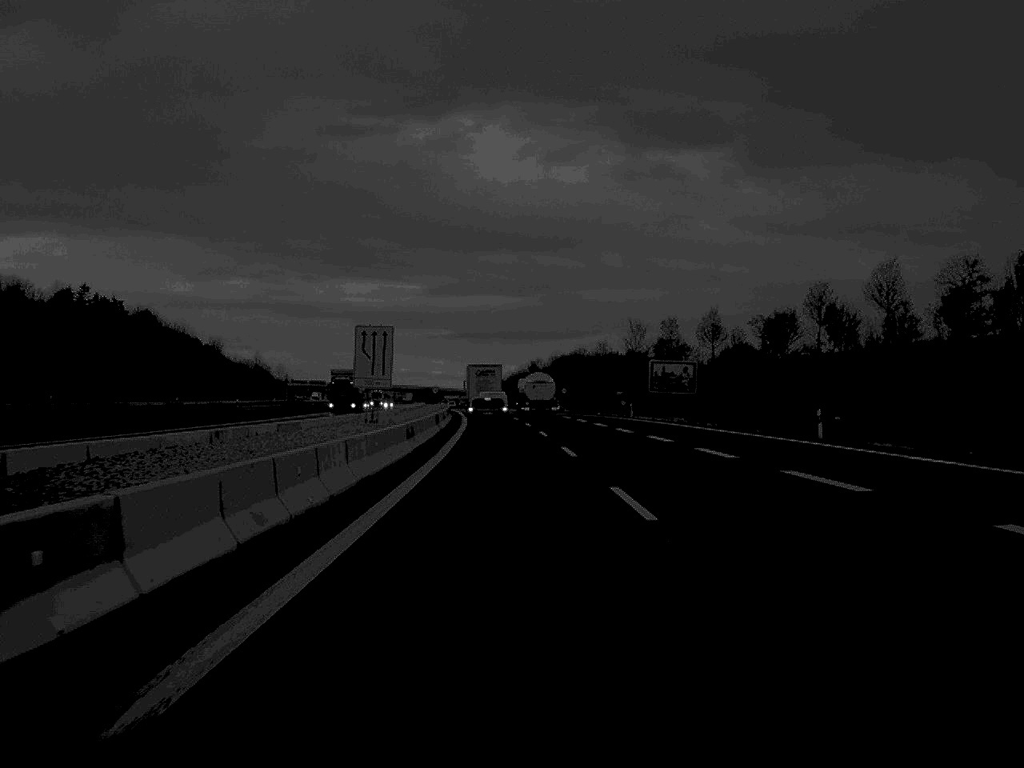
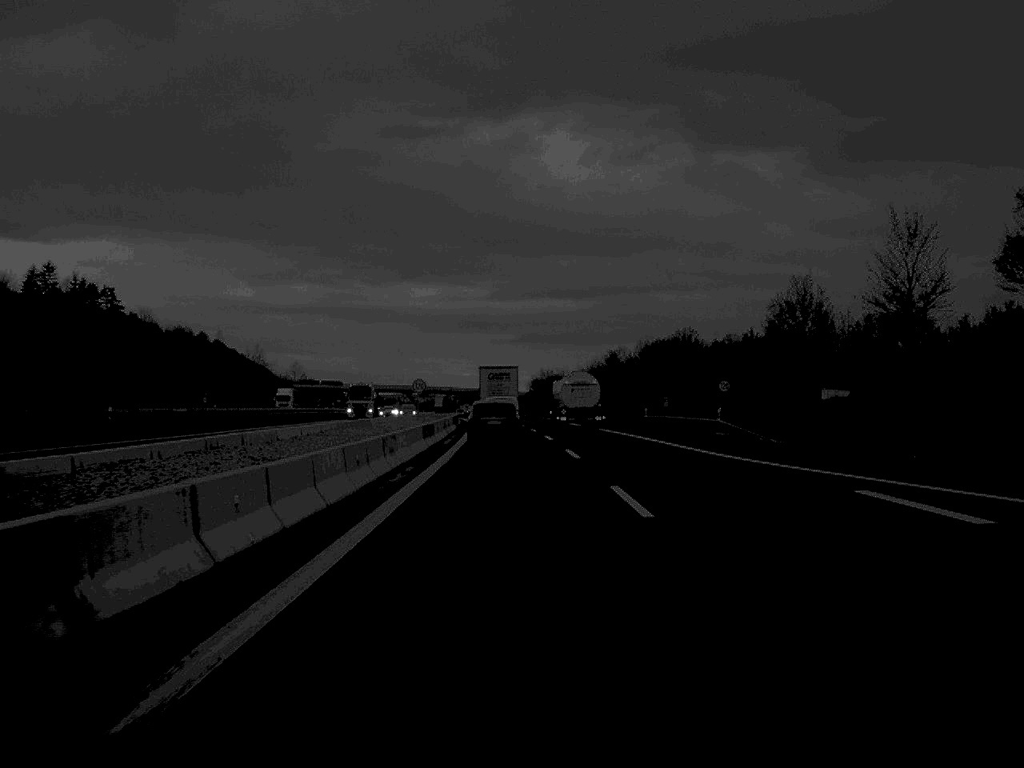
(-2.2, +88.2) m; -3°
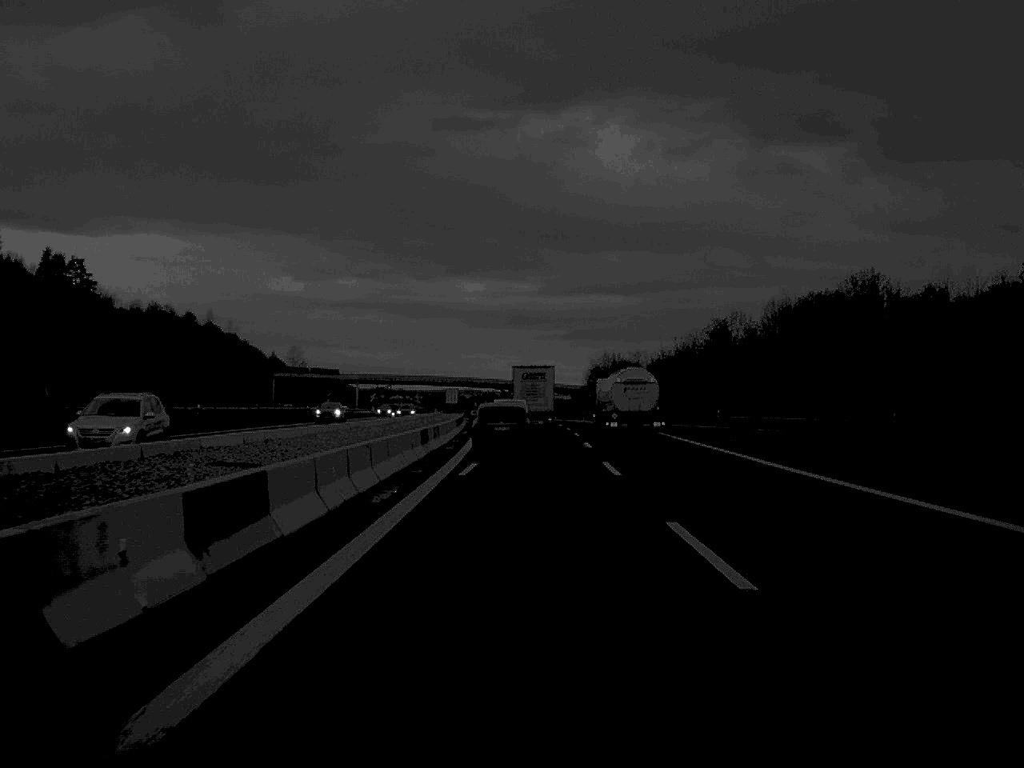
(-1.5, +77.9) m; -2°
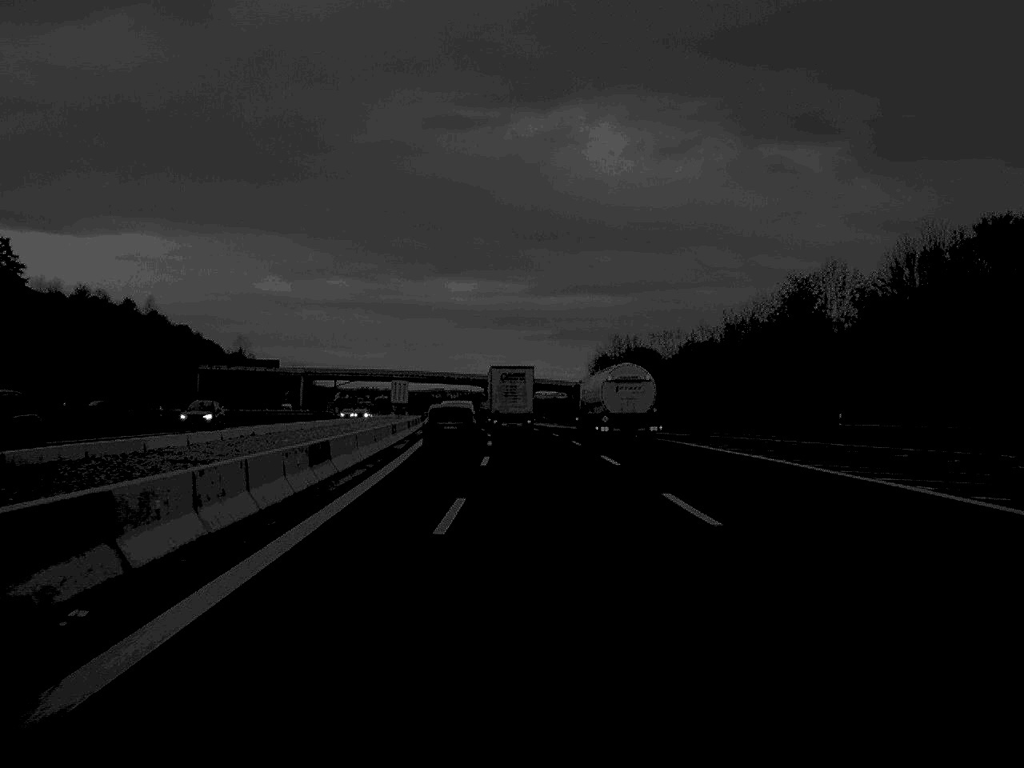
(+0.2, +48.5) m; +1°
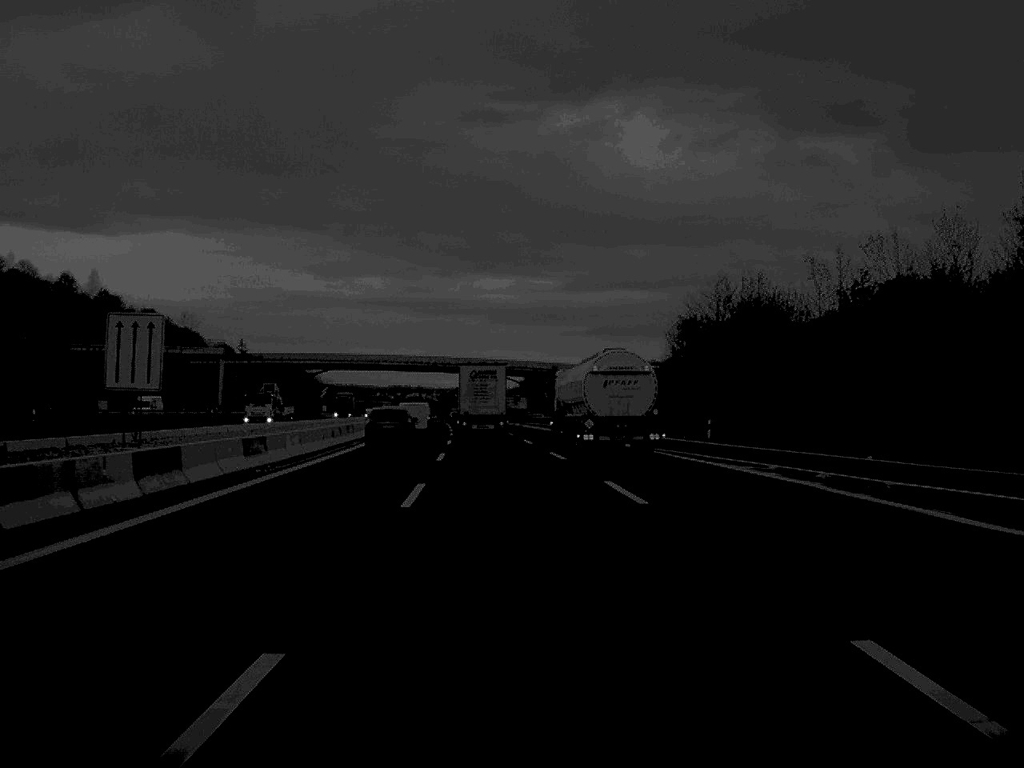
(-0.4, +67.5) m; -2°
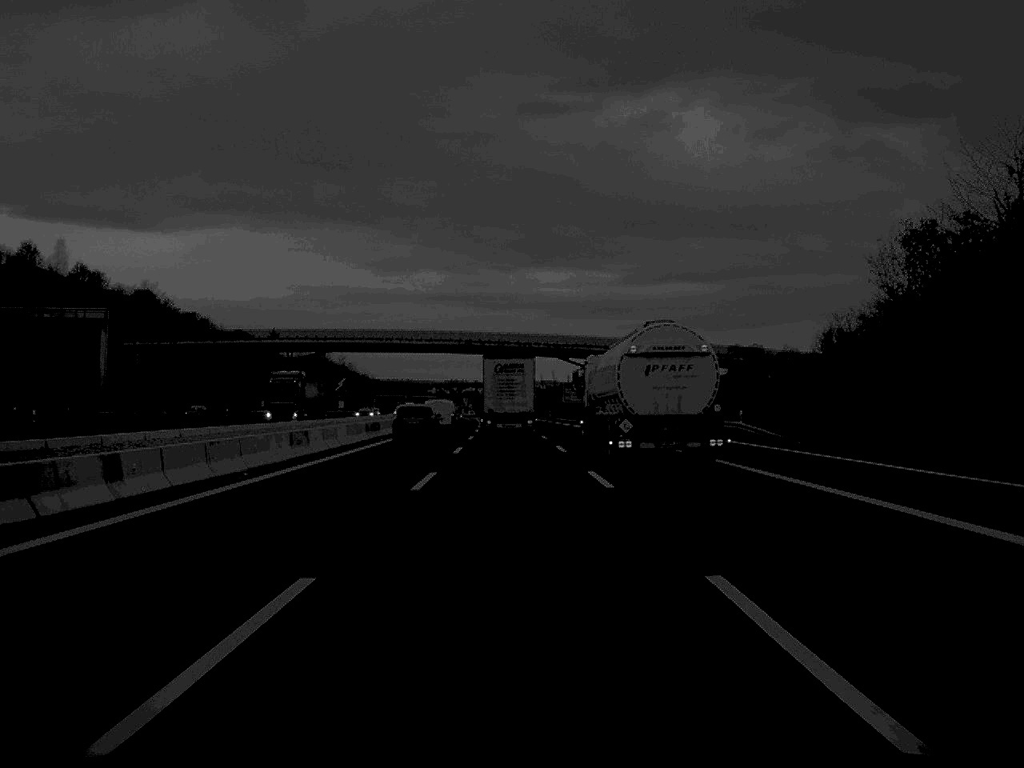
(-1.2, +50.5) m; -3°
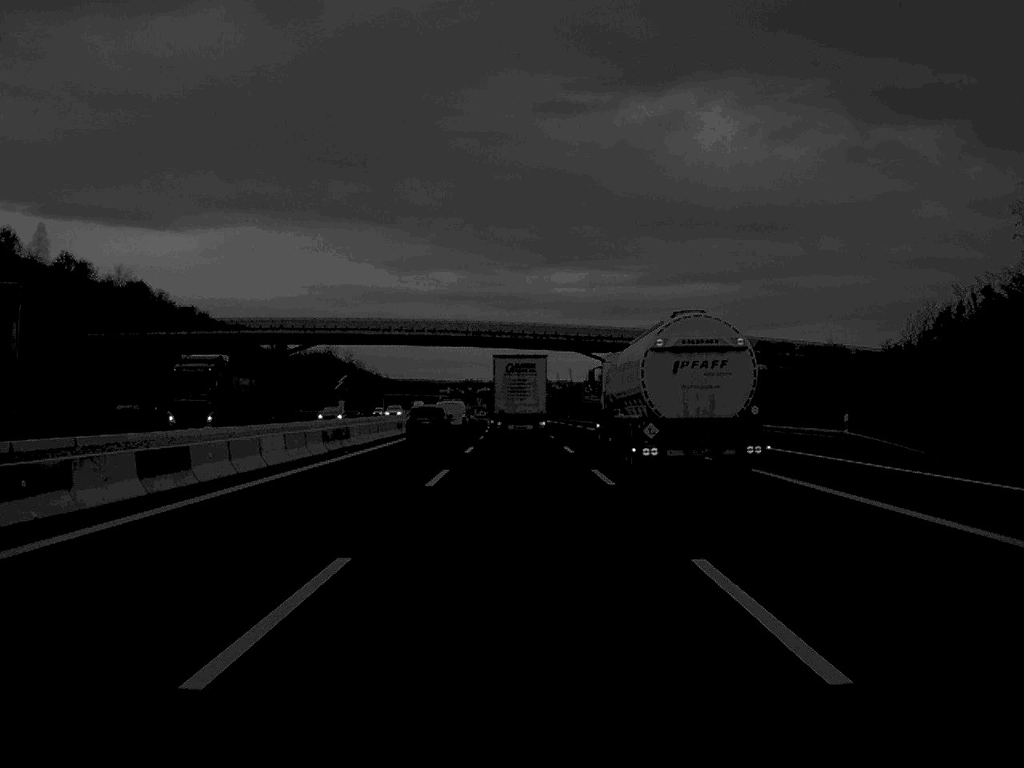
(-0.1, +16.4) m; -1°
